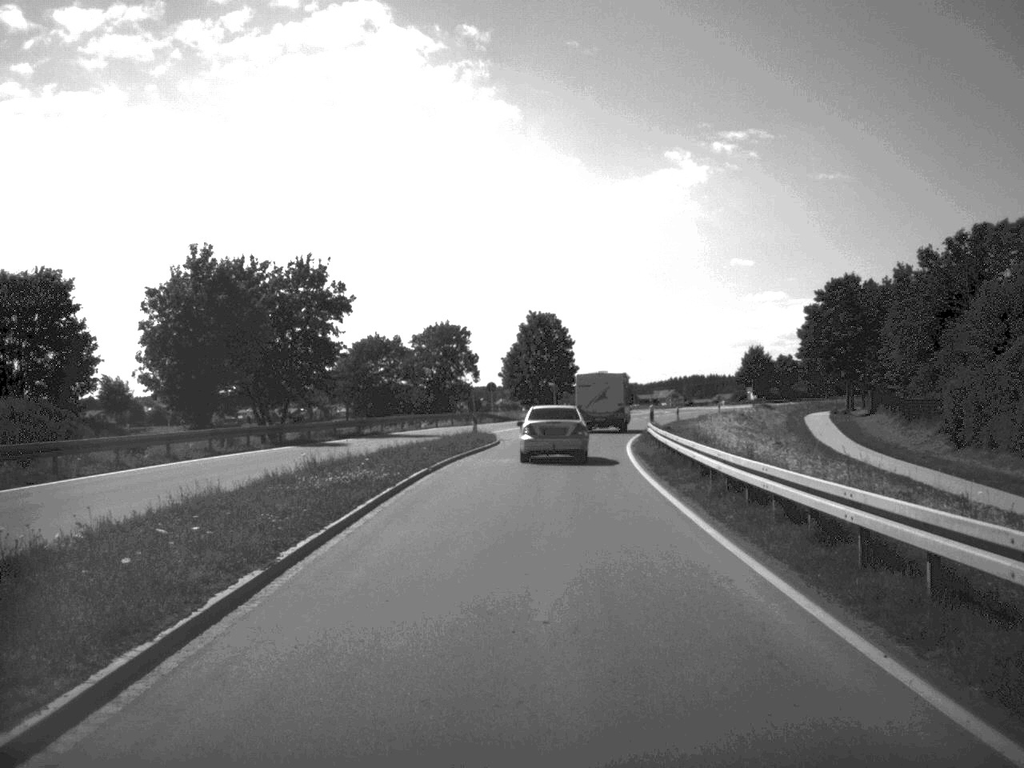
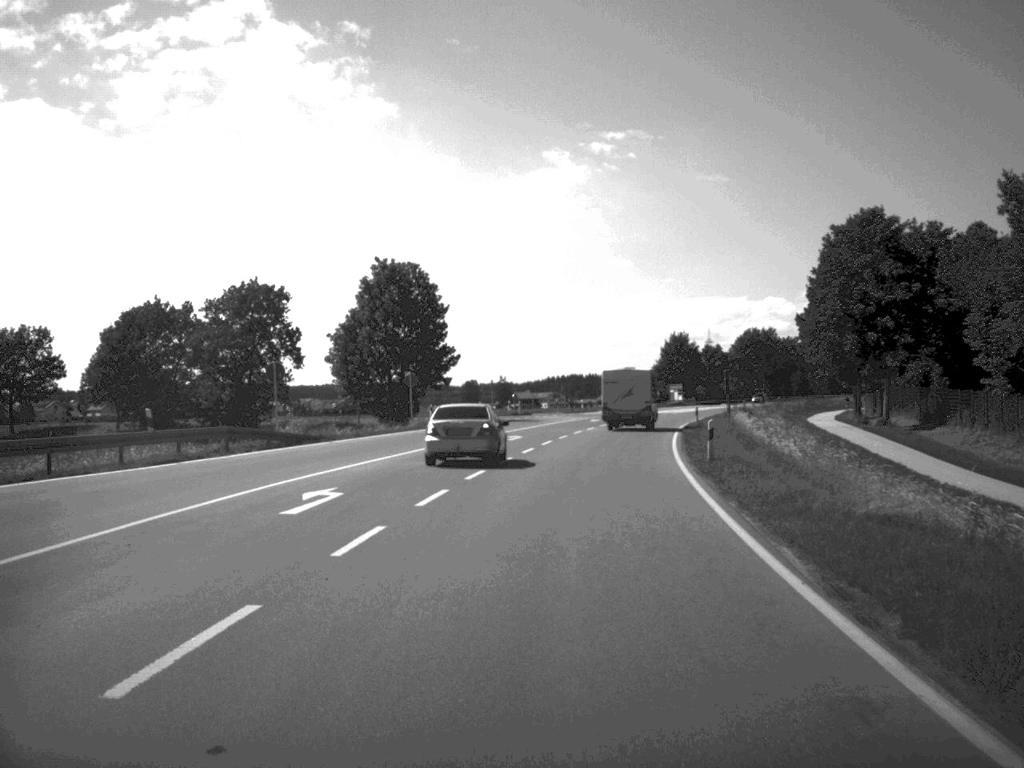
(+1.9, +47.7) m; +5°
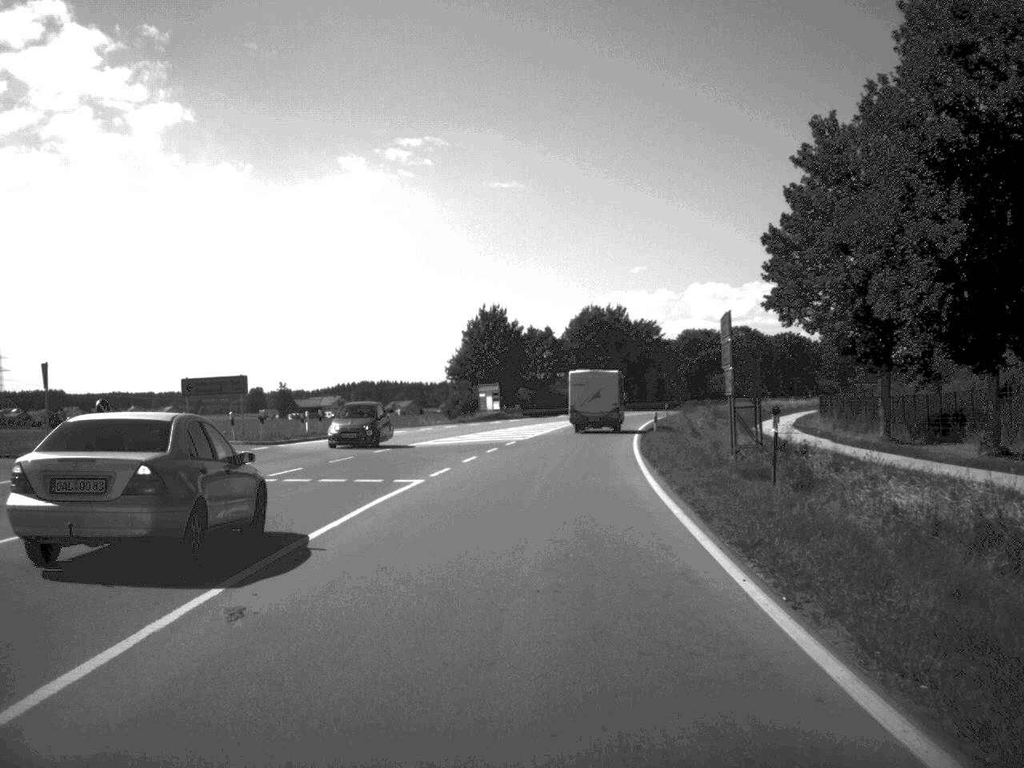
(+5.3, +60.9) m; +9°
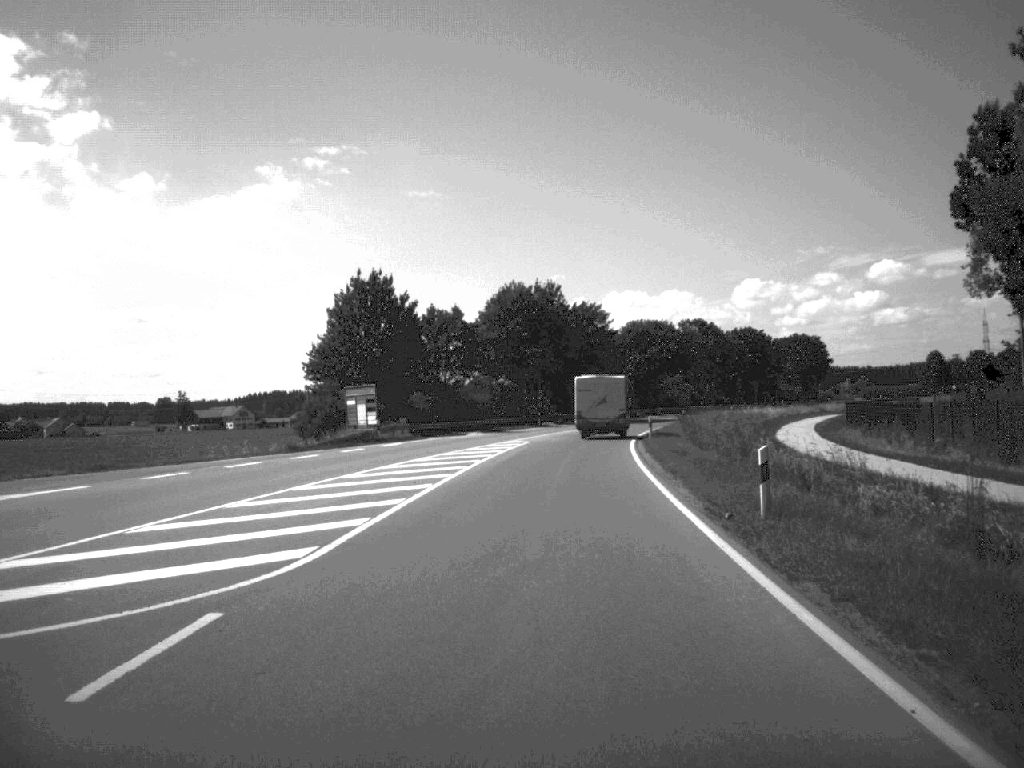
(+1.2, +36.8) m; +4°
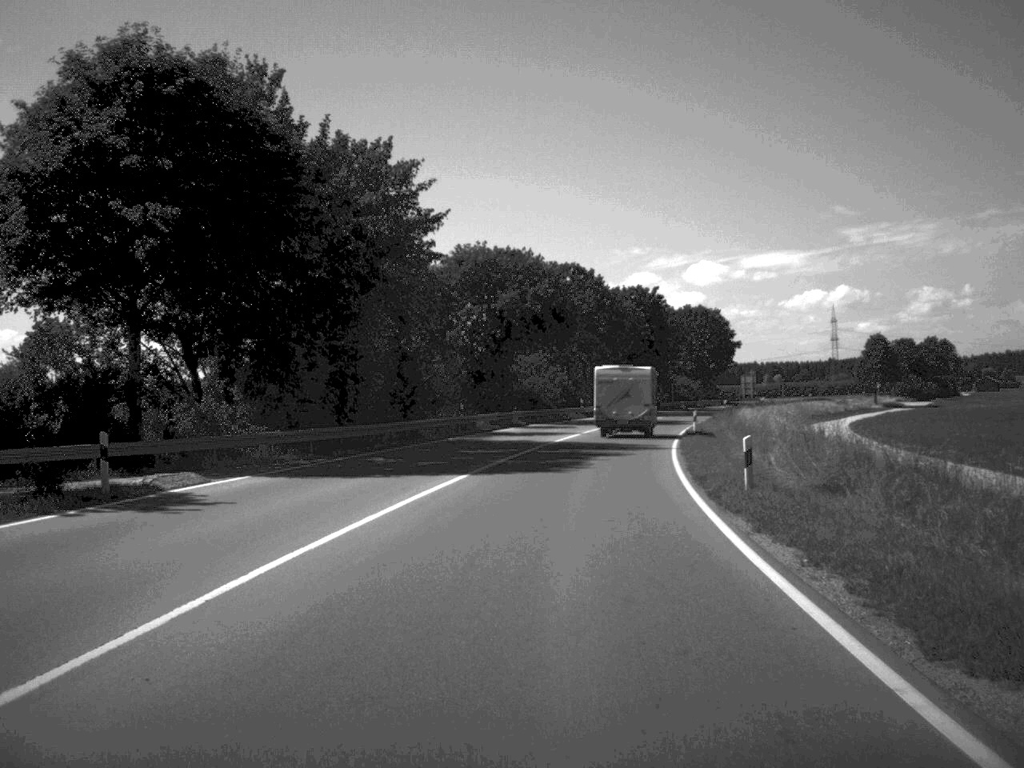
(+4.5, +69.0) m; +8°
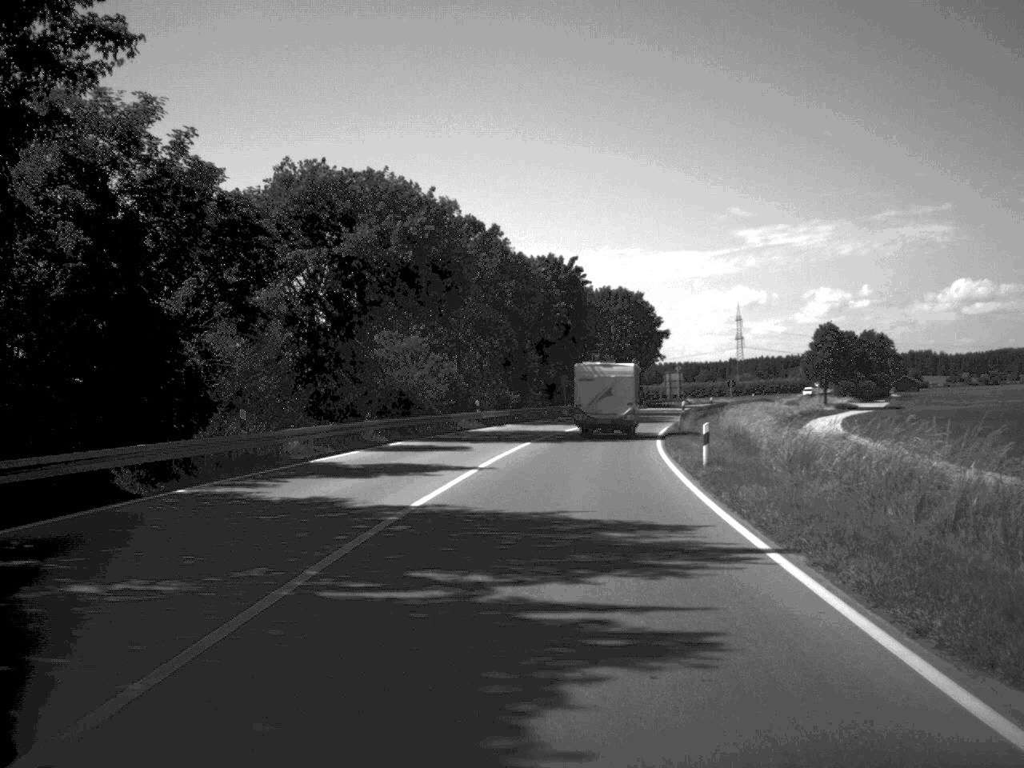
(+1.1, +27.2) m; +5°
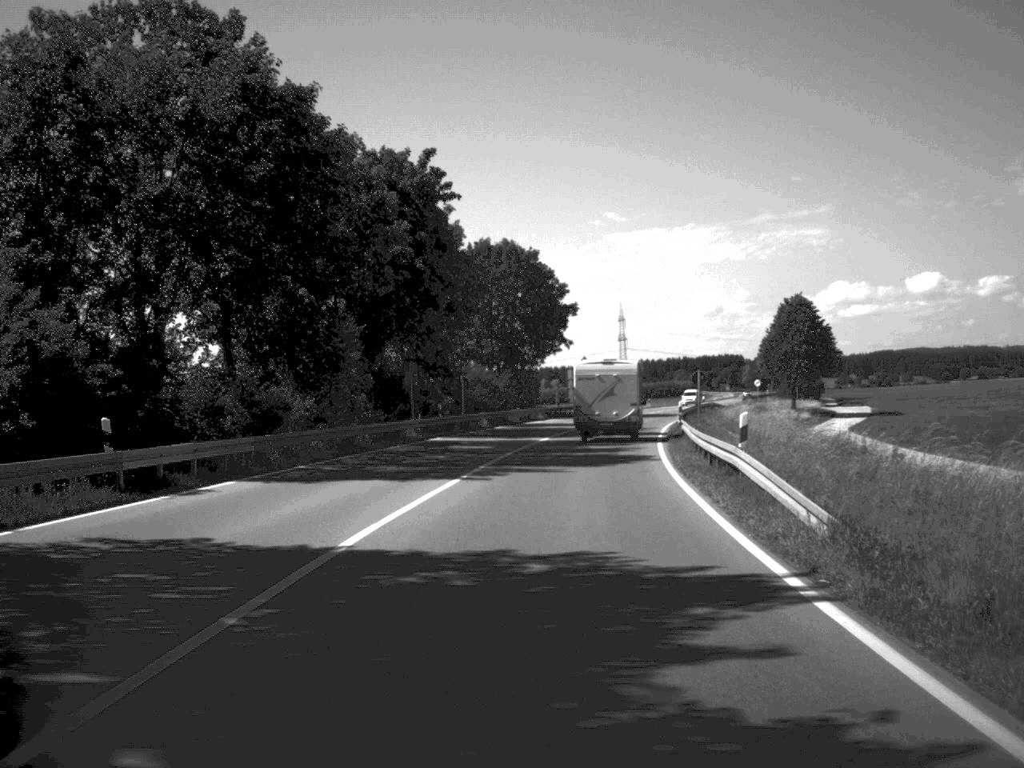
(+2.2, +43.0) m; +5°
